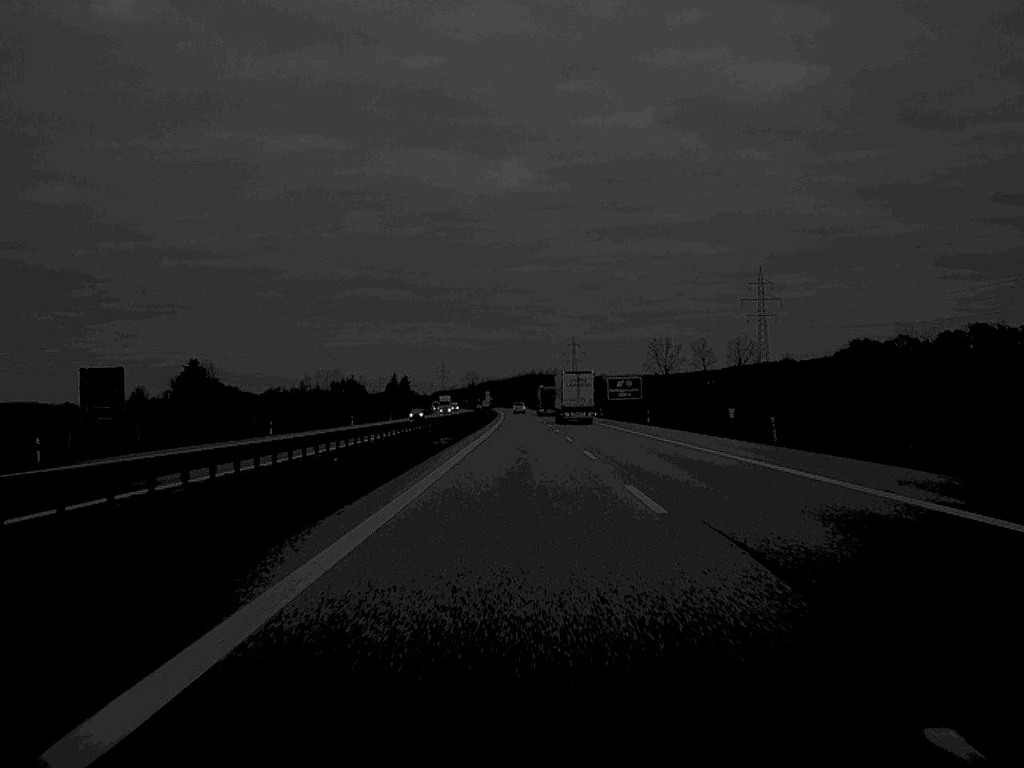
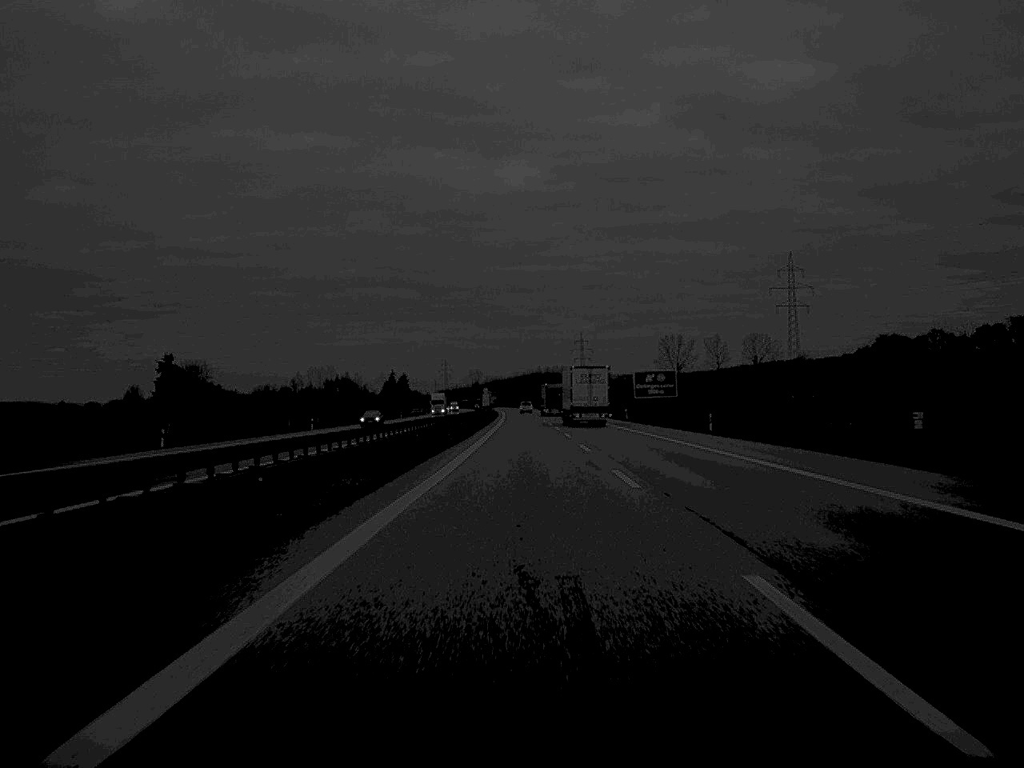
(-0.1, +30.7) m; 0°
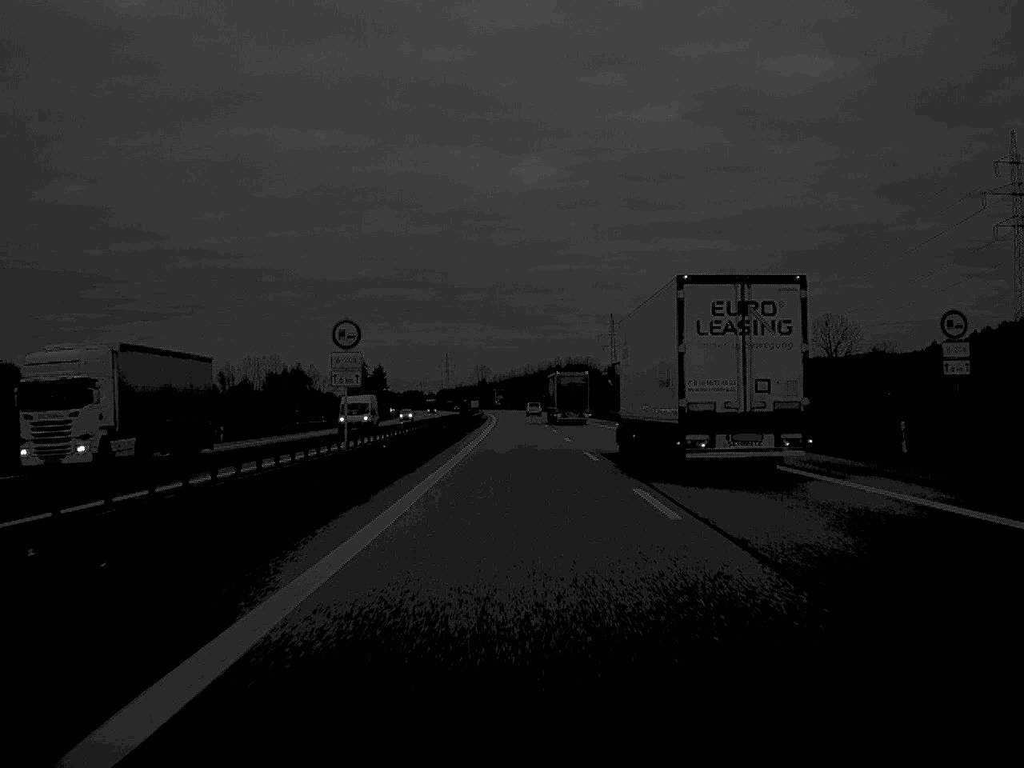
(-0.7, +131.5) m; -1°
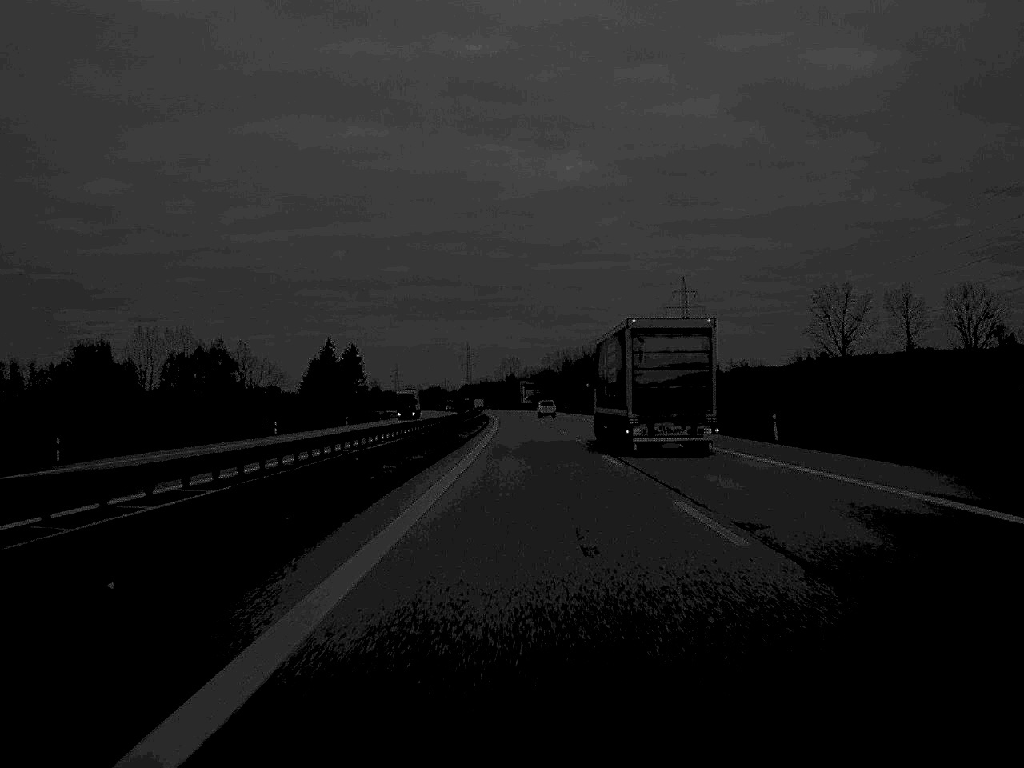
(-1.8, +128.8) m; -2°
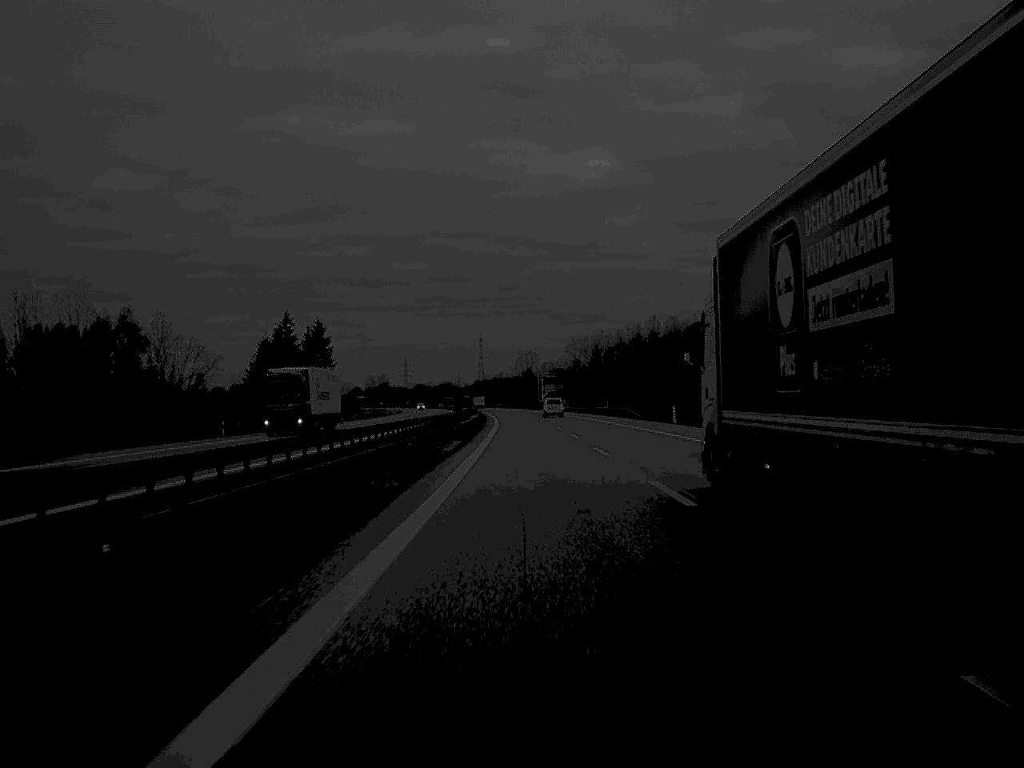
(-0.5, +66.3) m; -1°
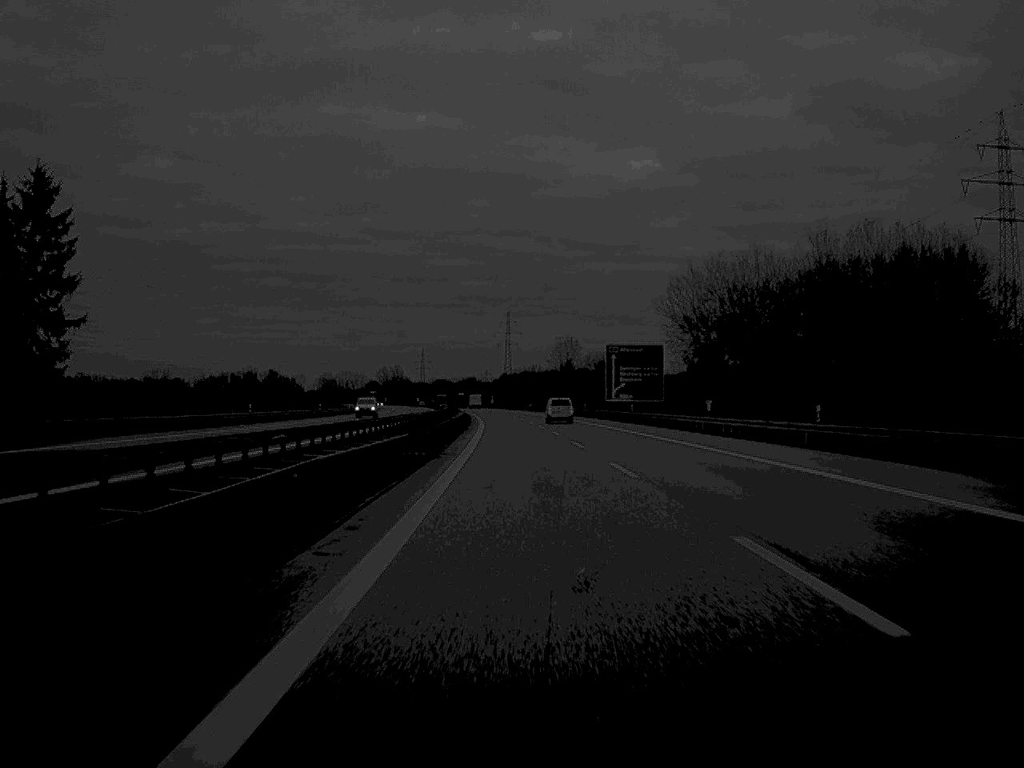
(-2.1, +135.7) m; -2°
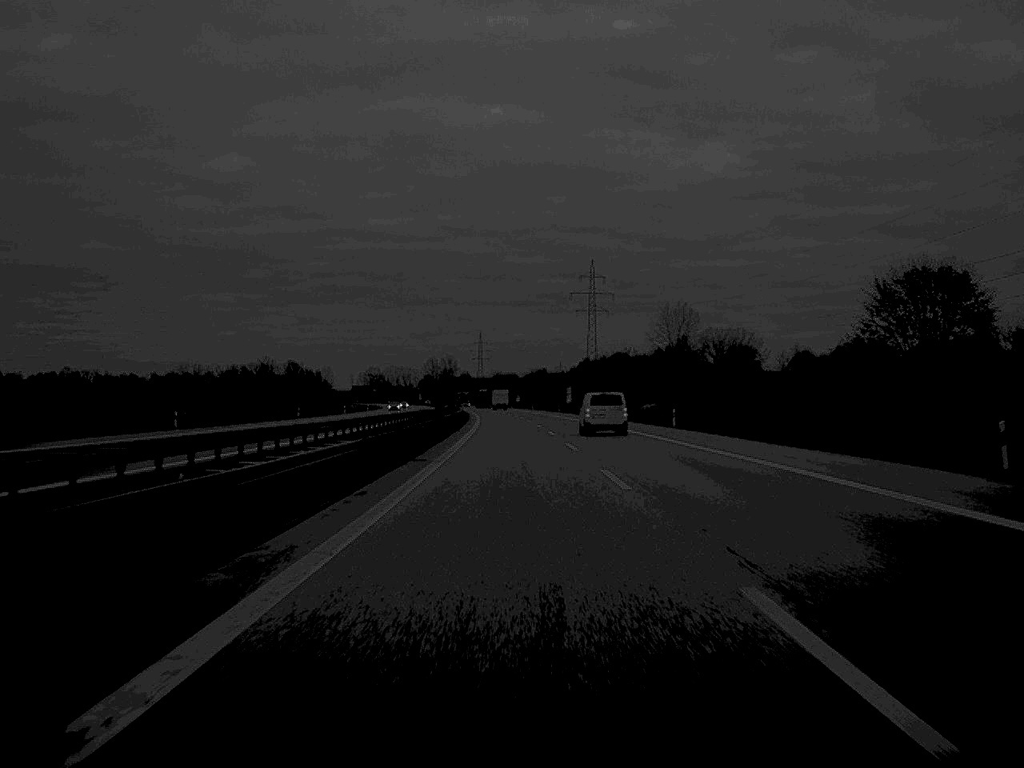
(-4.8, +164.6) m; -3°
